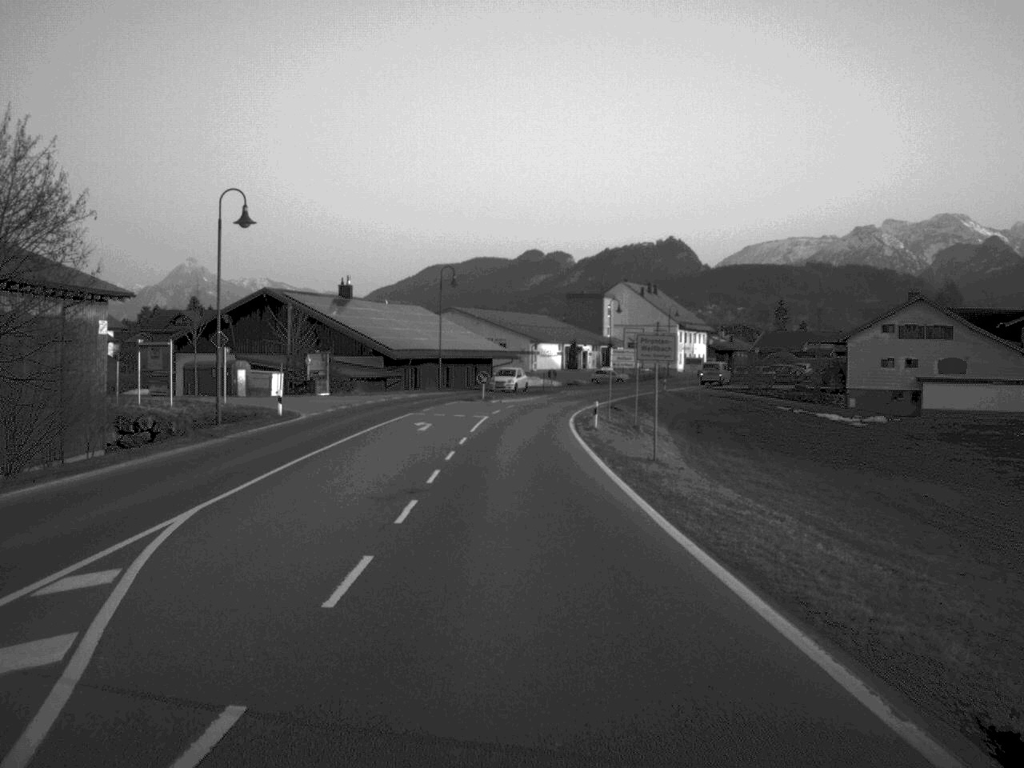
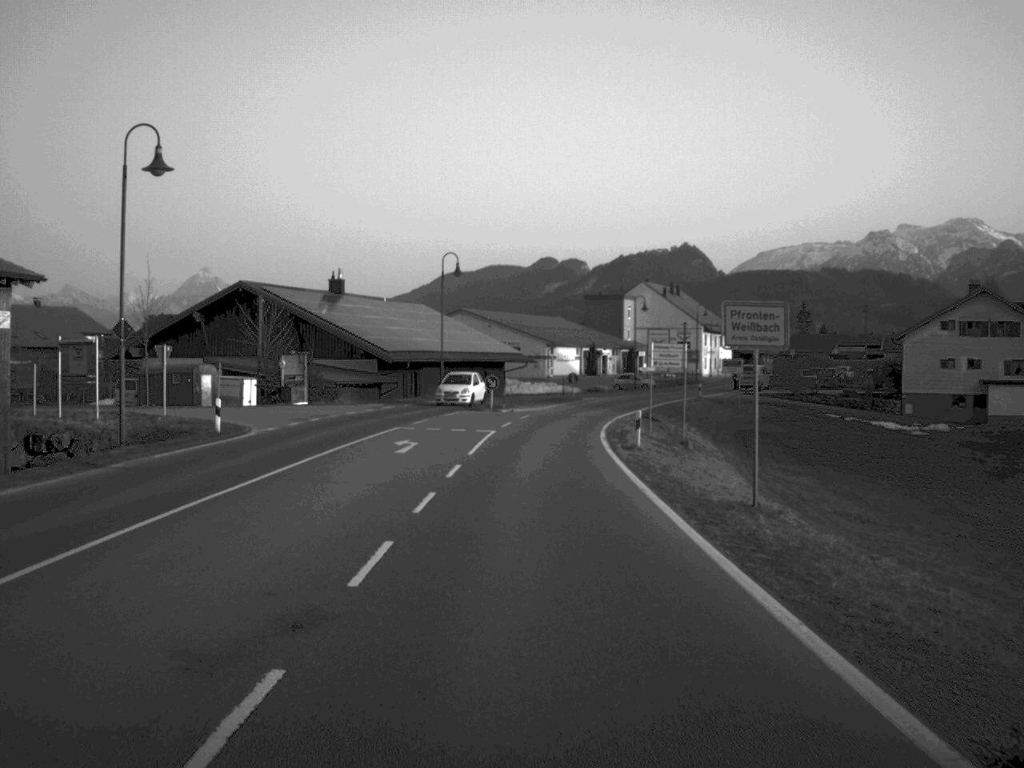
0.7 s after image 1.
(-0.1, +11.0) m; -1°
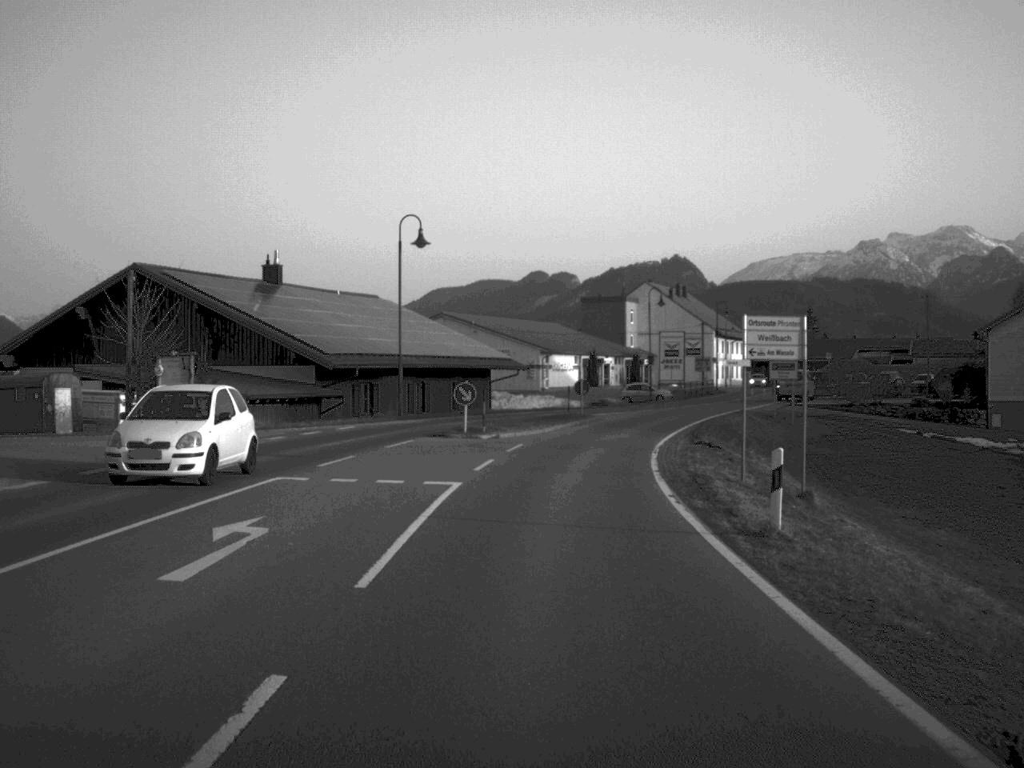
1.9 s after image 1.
(0.0, +18.1) m; +1°
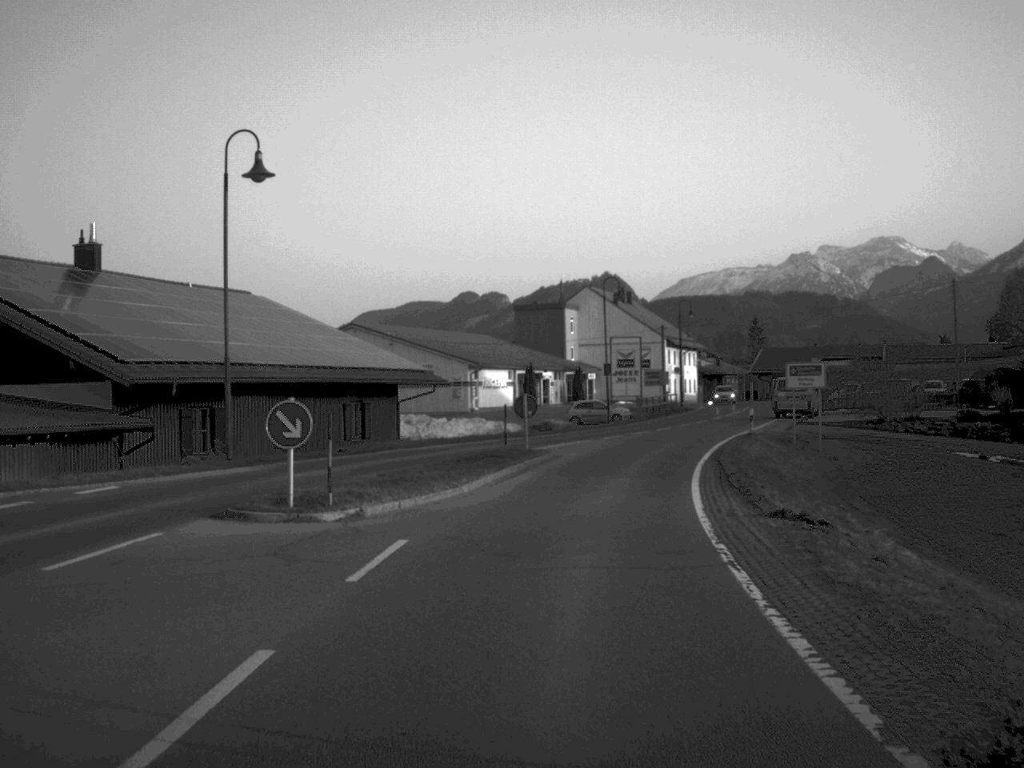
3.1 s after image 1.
(+0.4, +18.2) m; +3°
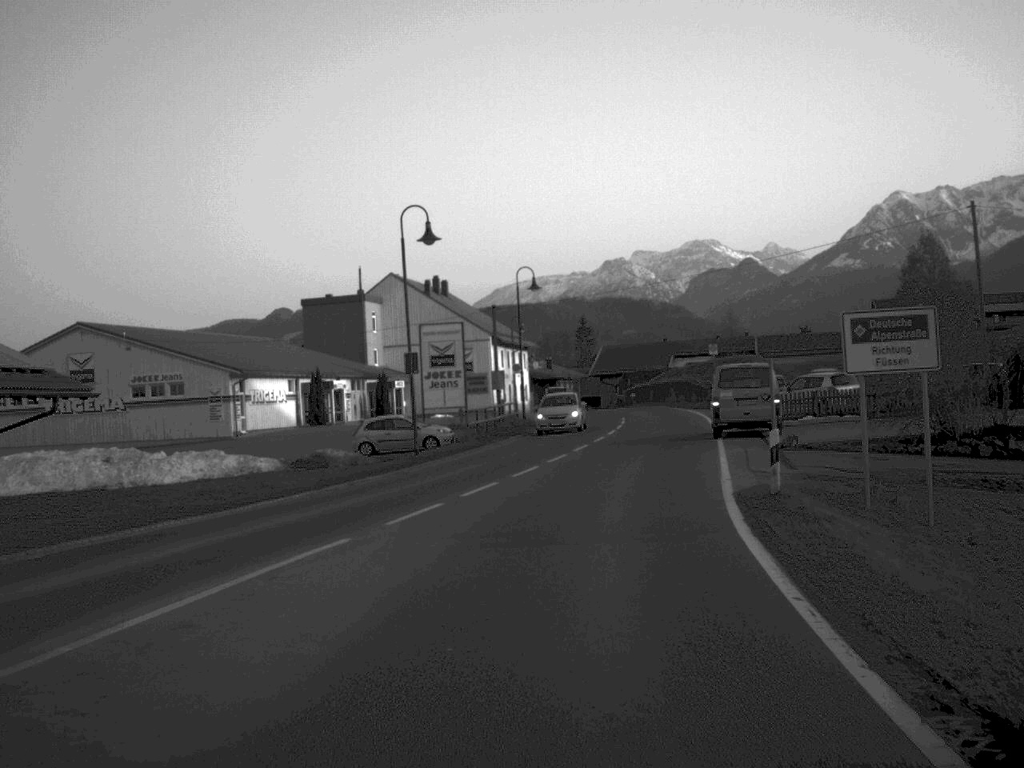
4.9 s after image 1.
(+1.8, +26.8) m; +8°
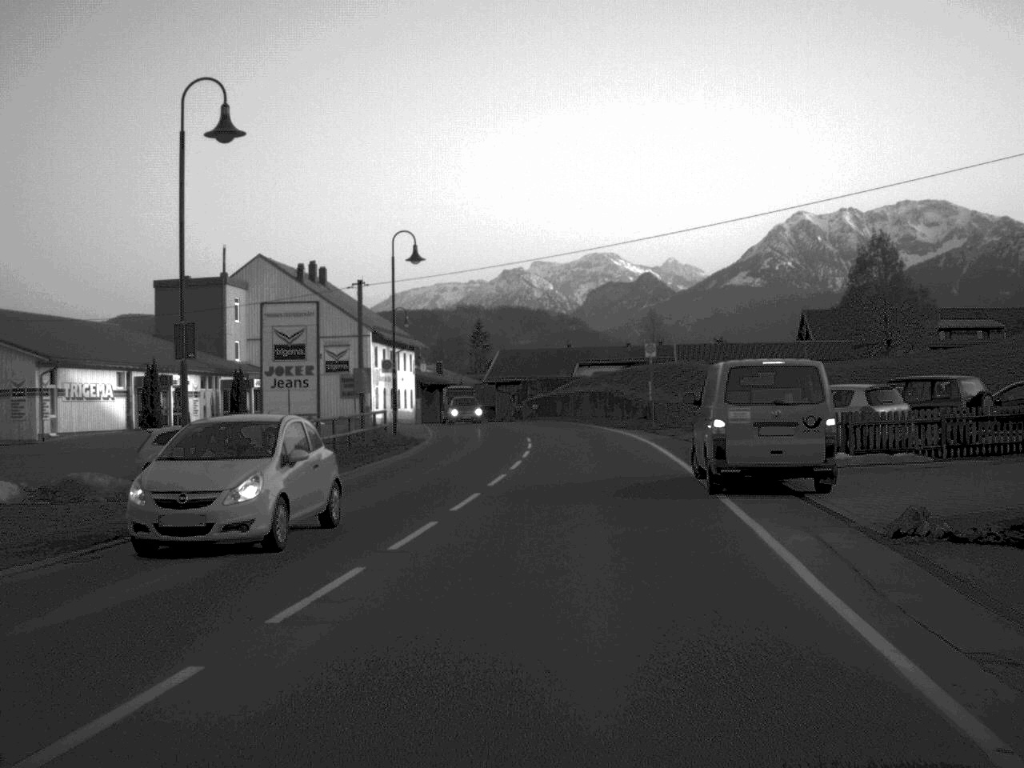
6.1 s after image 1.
(+0.7, +15.5) m; +5°
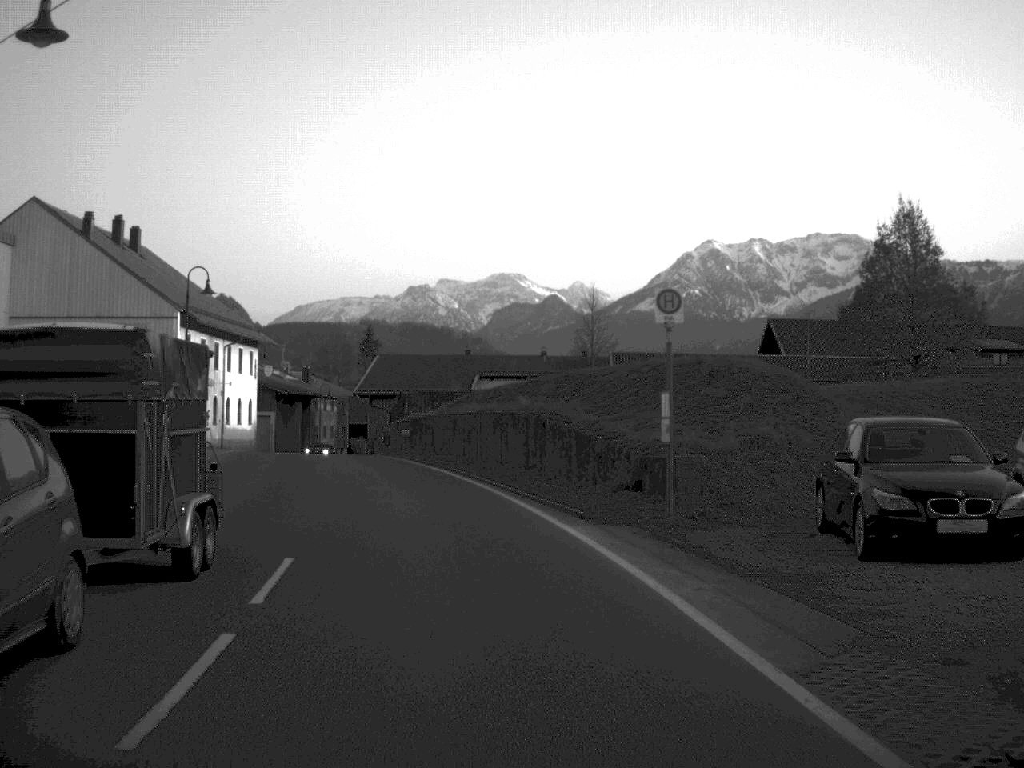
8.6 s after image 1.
(+1.4, +30.0) m; +4°
